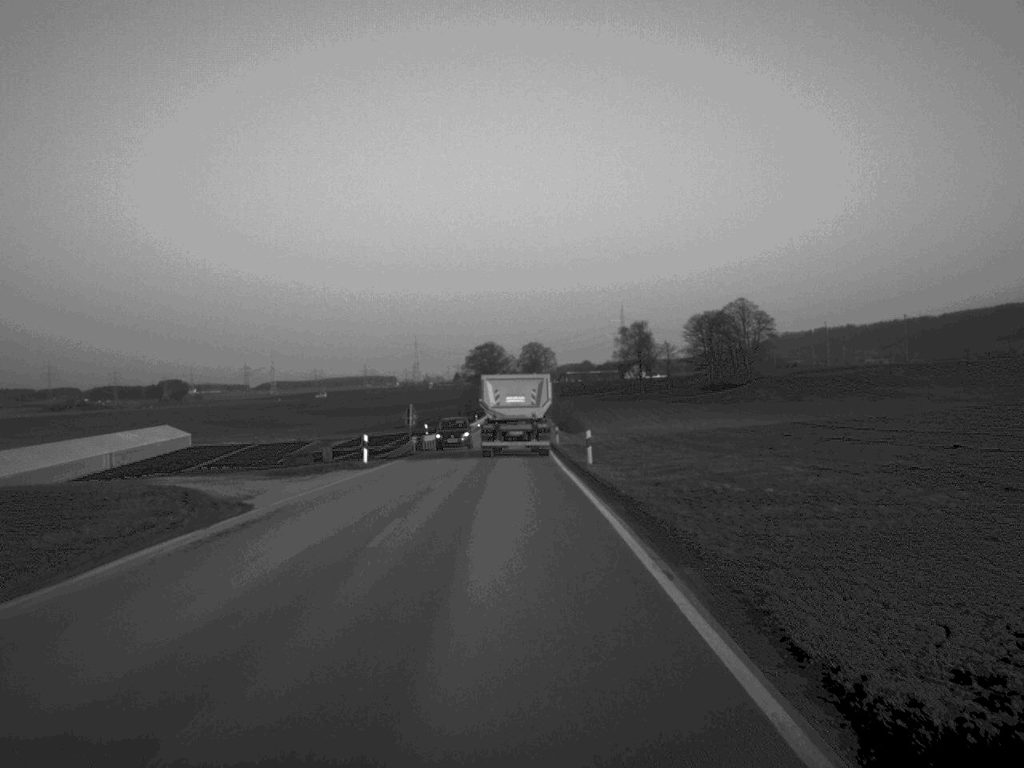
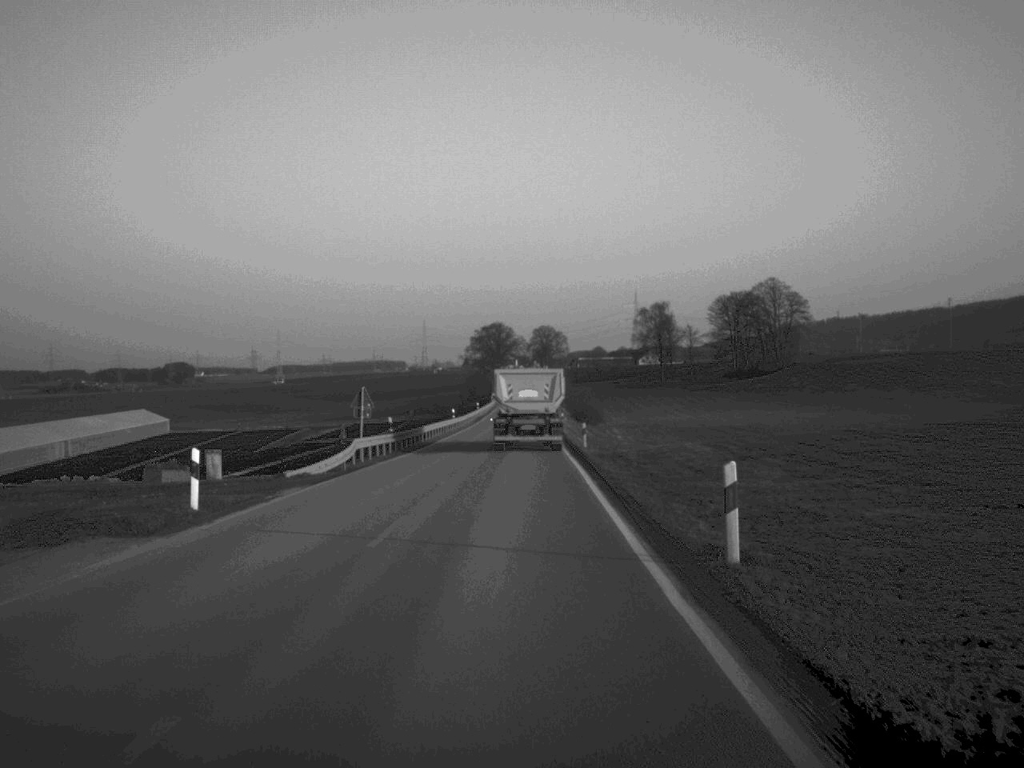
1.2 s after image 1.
(-0.1, +23.4) m; 0°
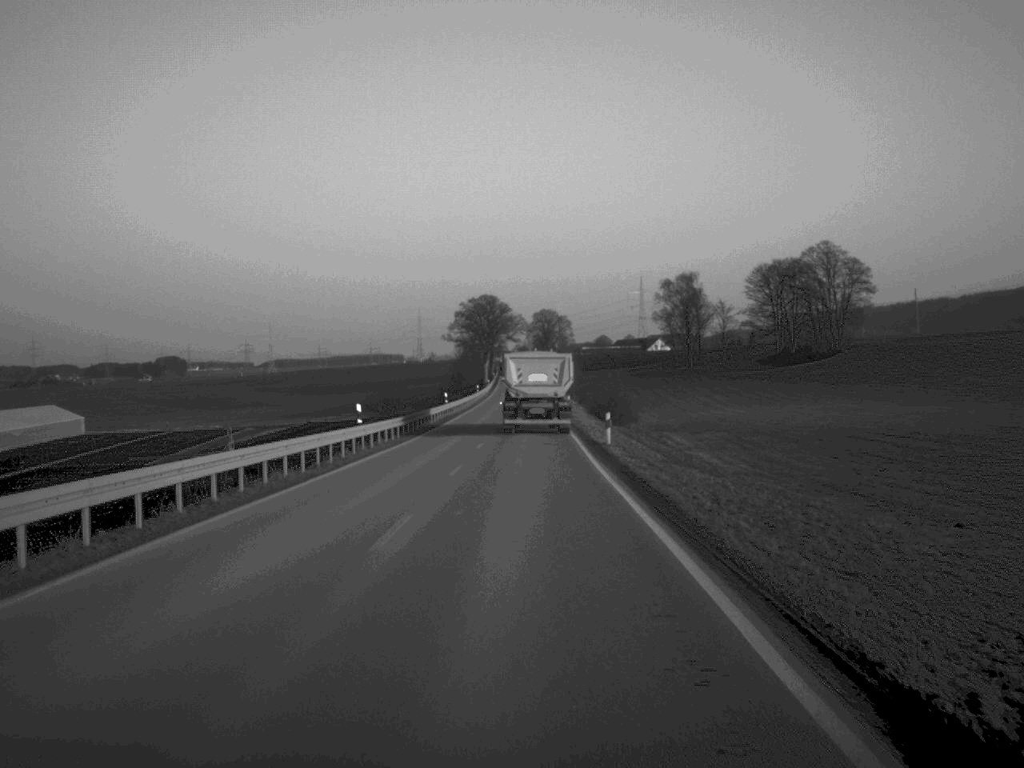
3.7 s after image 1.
(0.0, +47.9) m; 0°
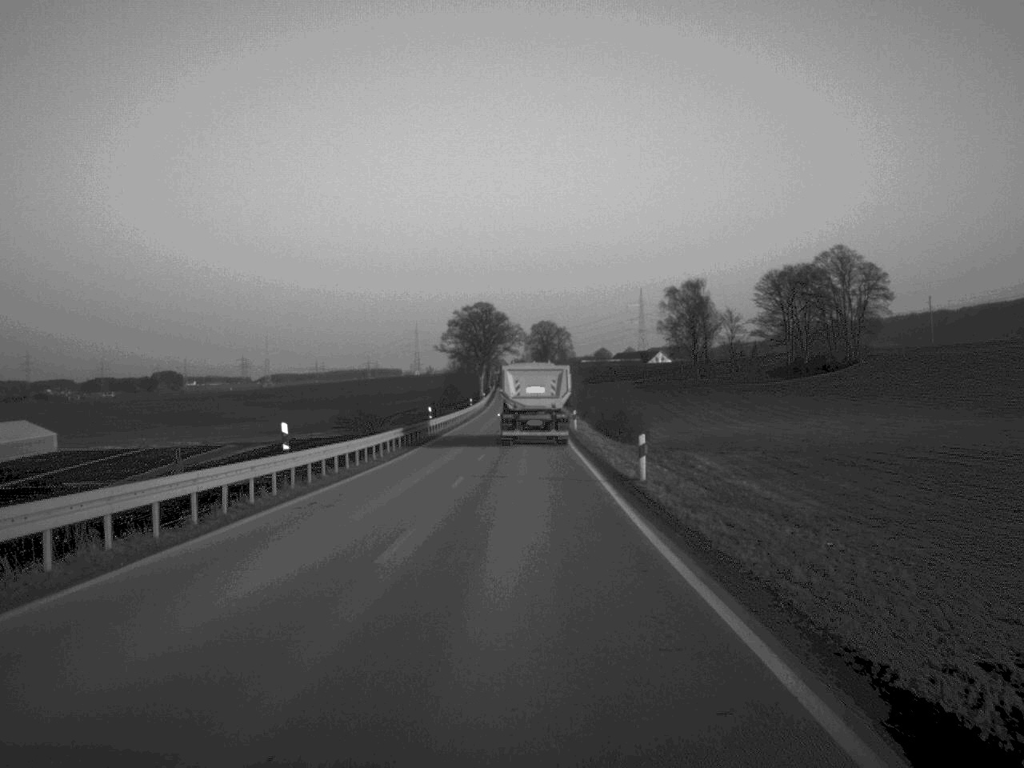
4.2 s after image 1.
(0.0, +11.4) m; 0°
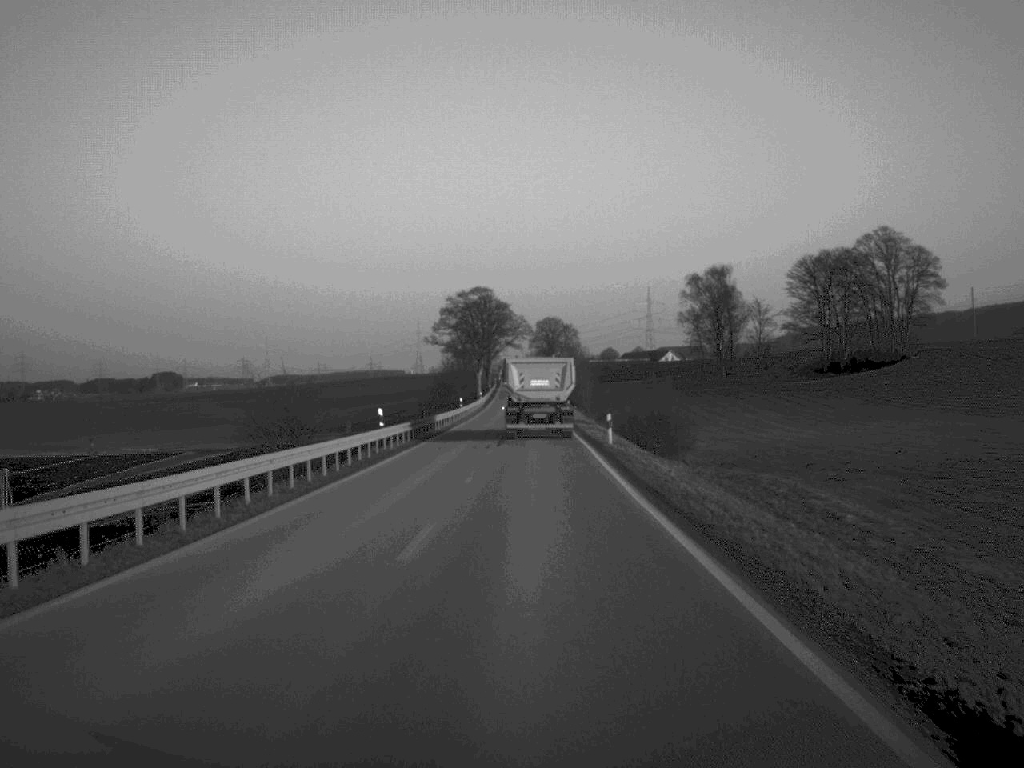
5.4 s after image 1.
(-0.1, +23.5) m; 0°
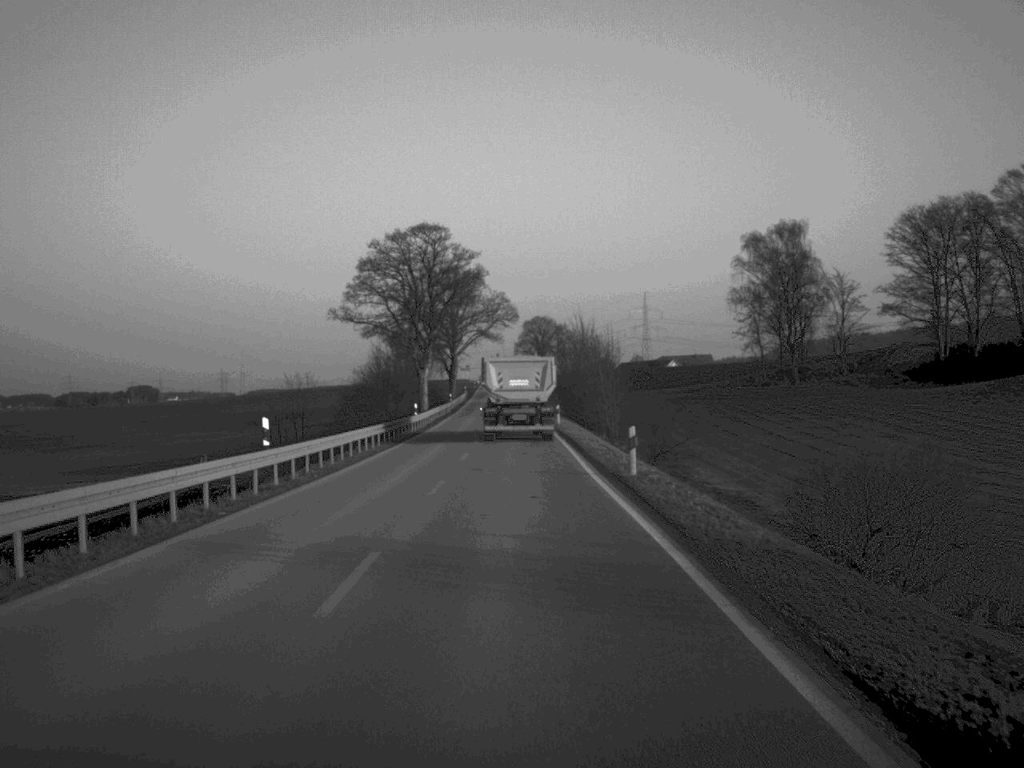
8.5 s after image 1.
(+0.5, +61.1) m; +1°
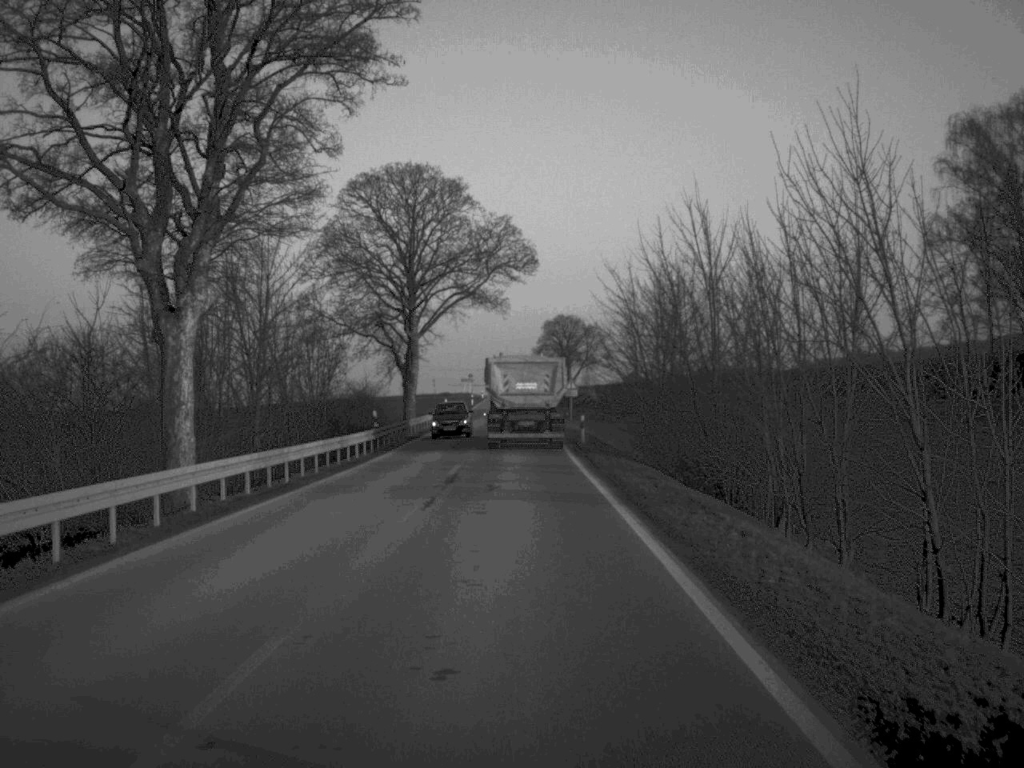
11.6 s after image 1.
(-0.4, +62.5) m; -1°
